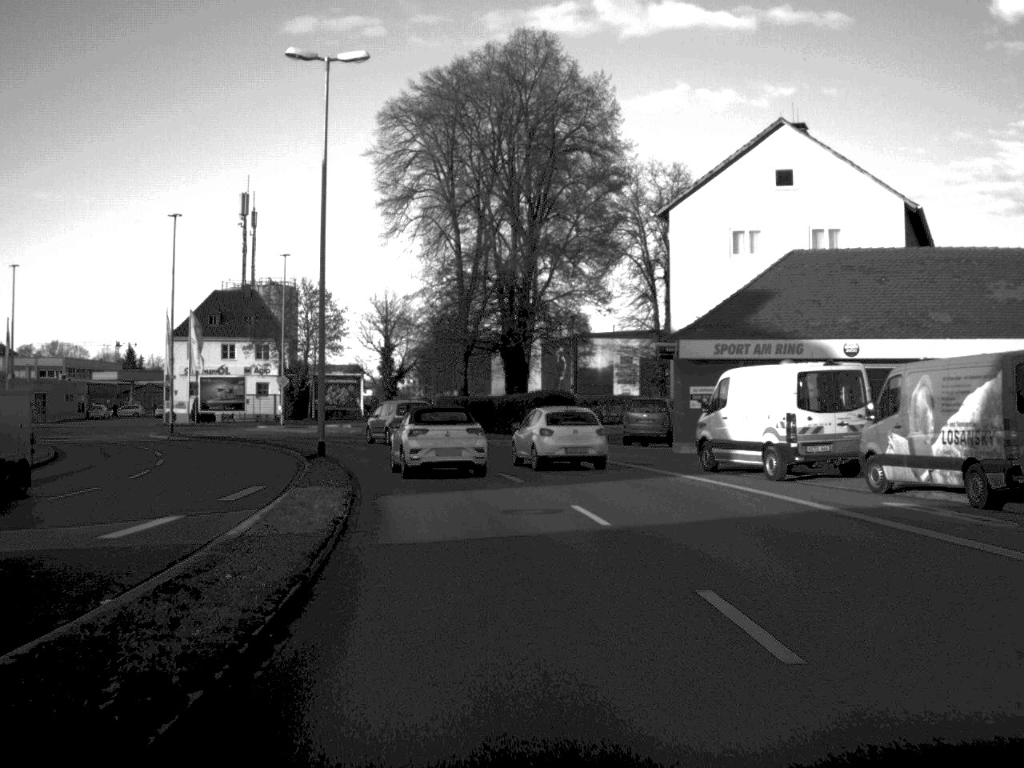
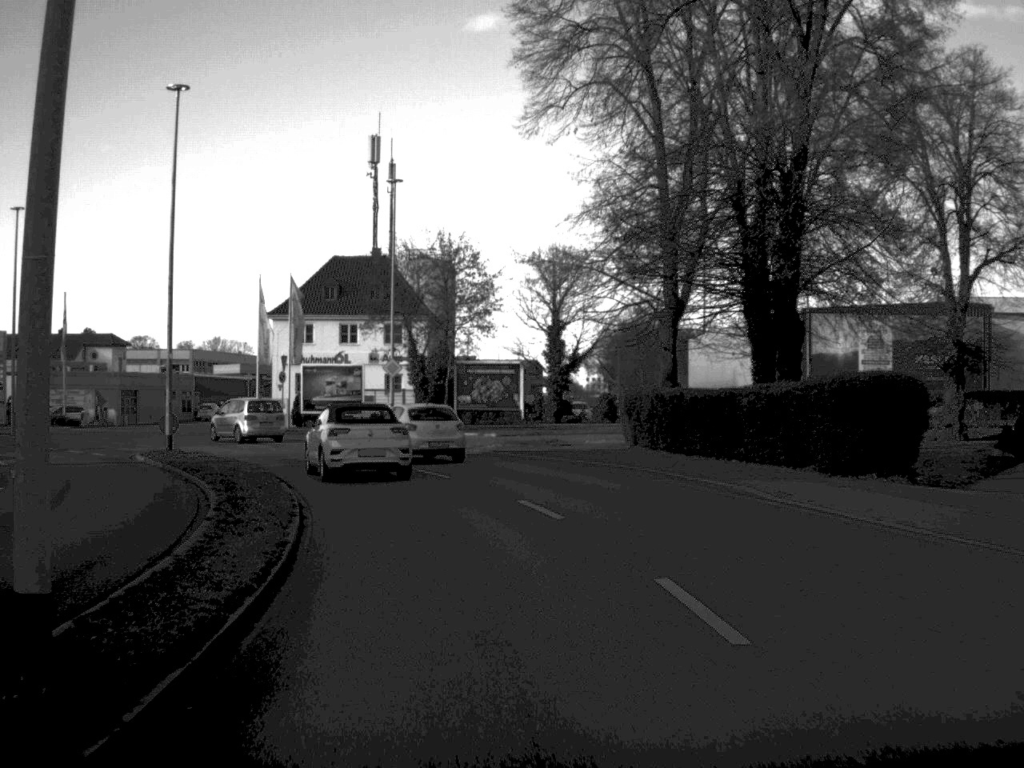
(-1.7, +25.9) m; -8°
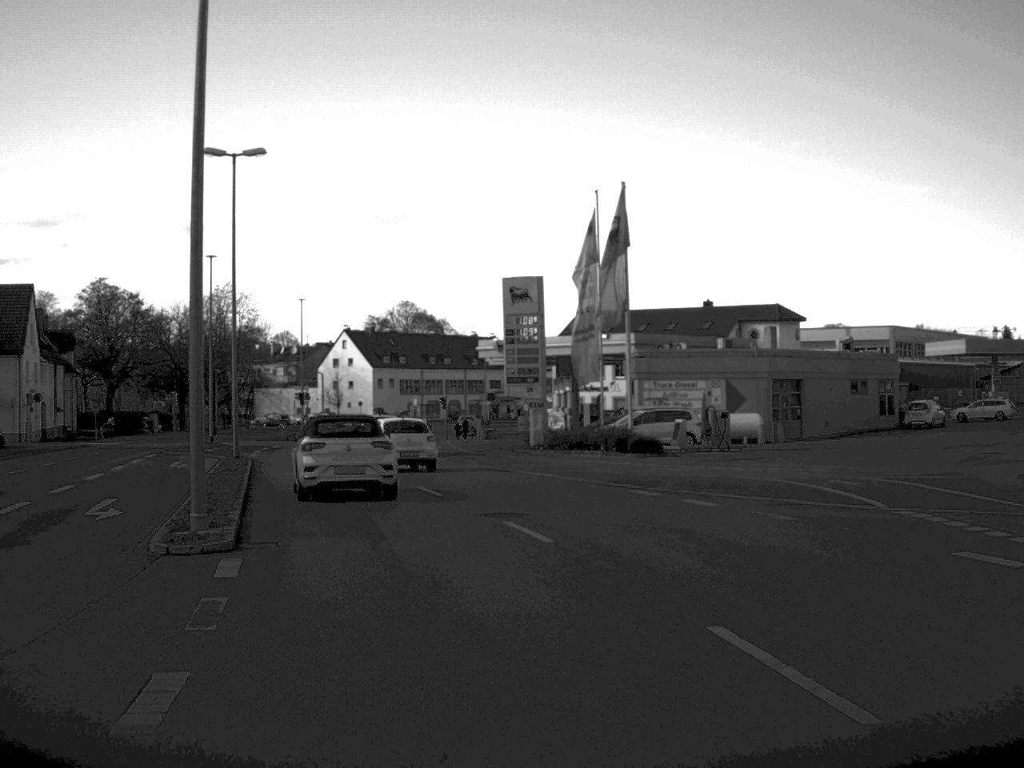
(-11.2, +43.4) m; -32°
